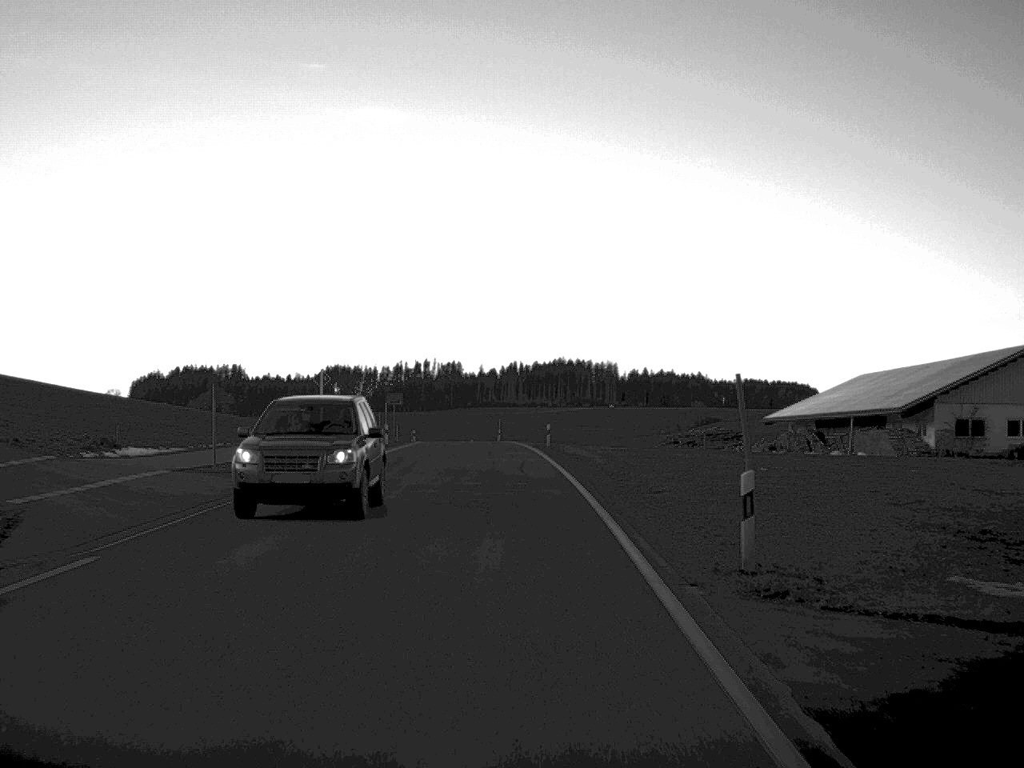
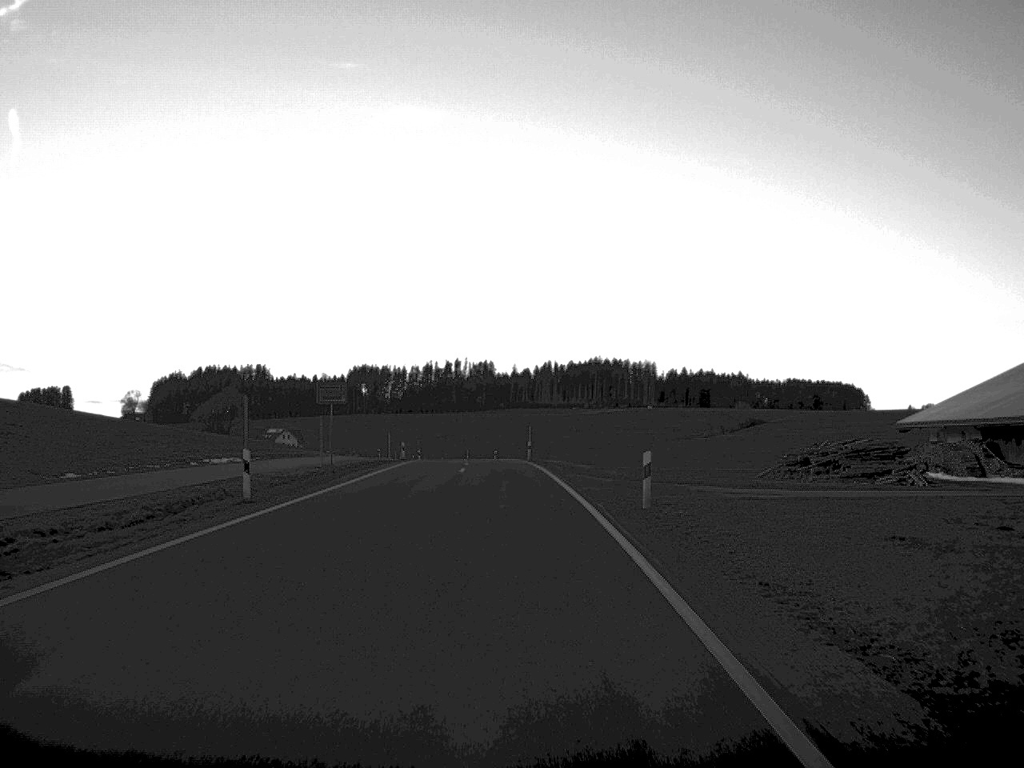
(-0.5, +35.7) m; -2°
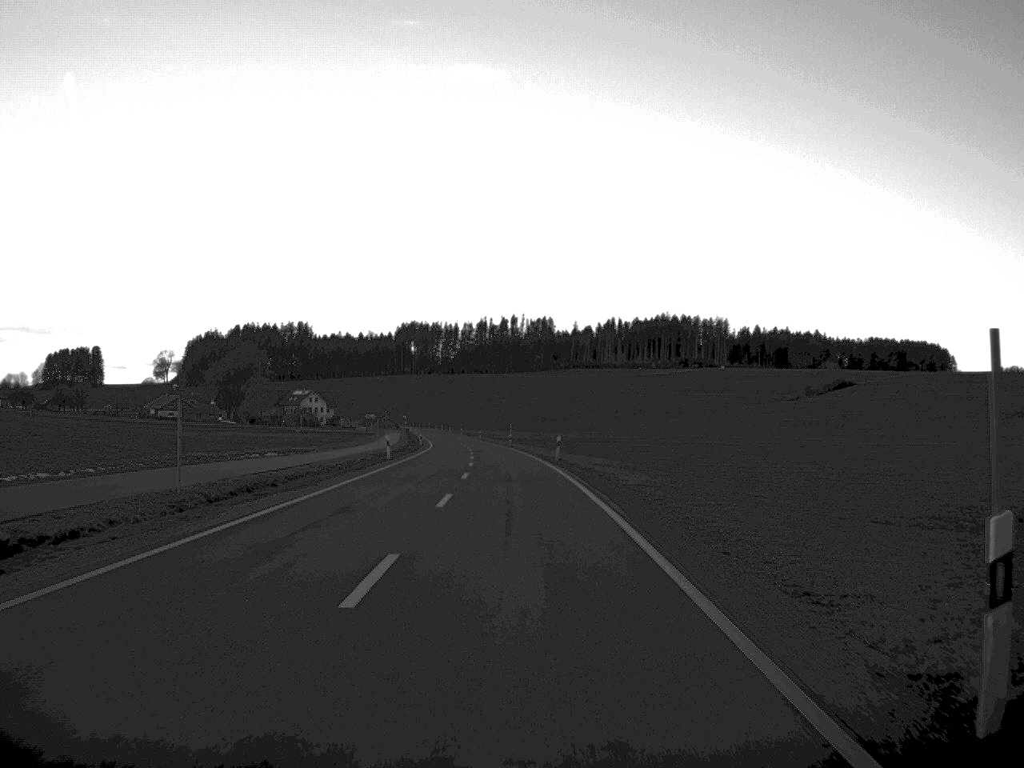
(-1.8, +68.8) m; -3°
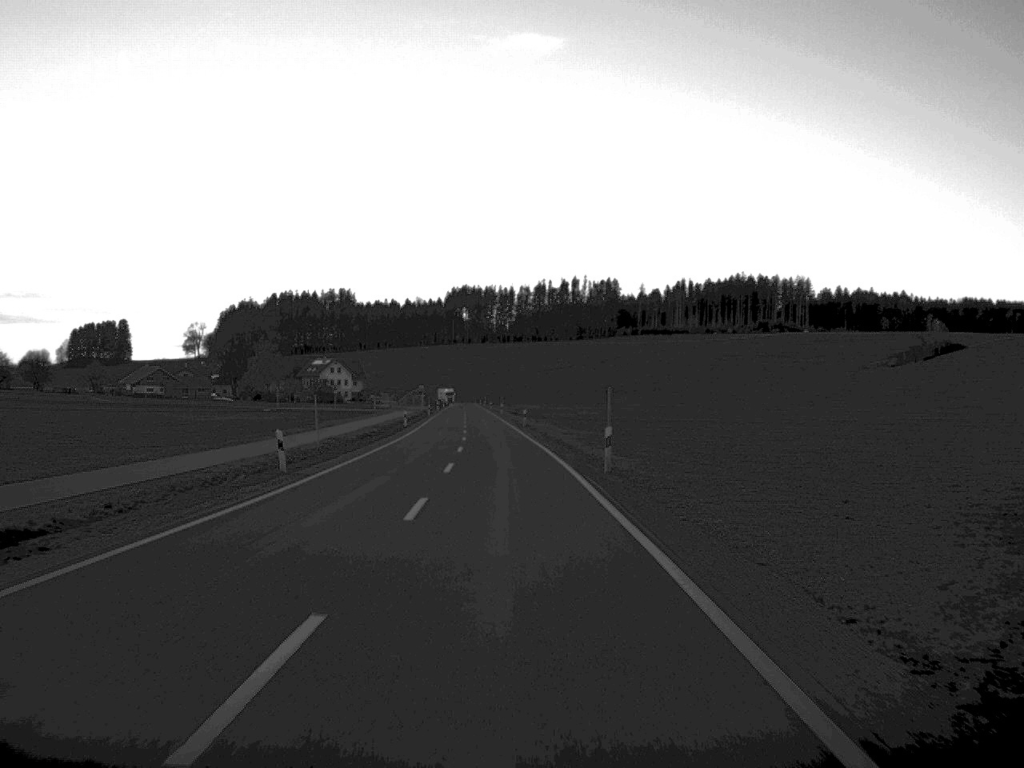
(-1.8, +76.4) m; -3°
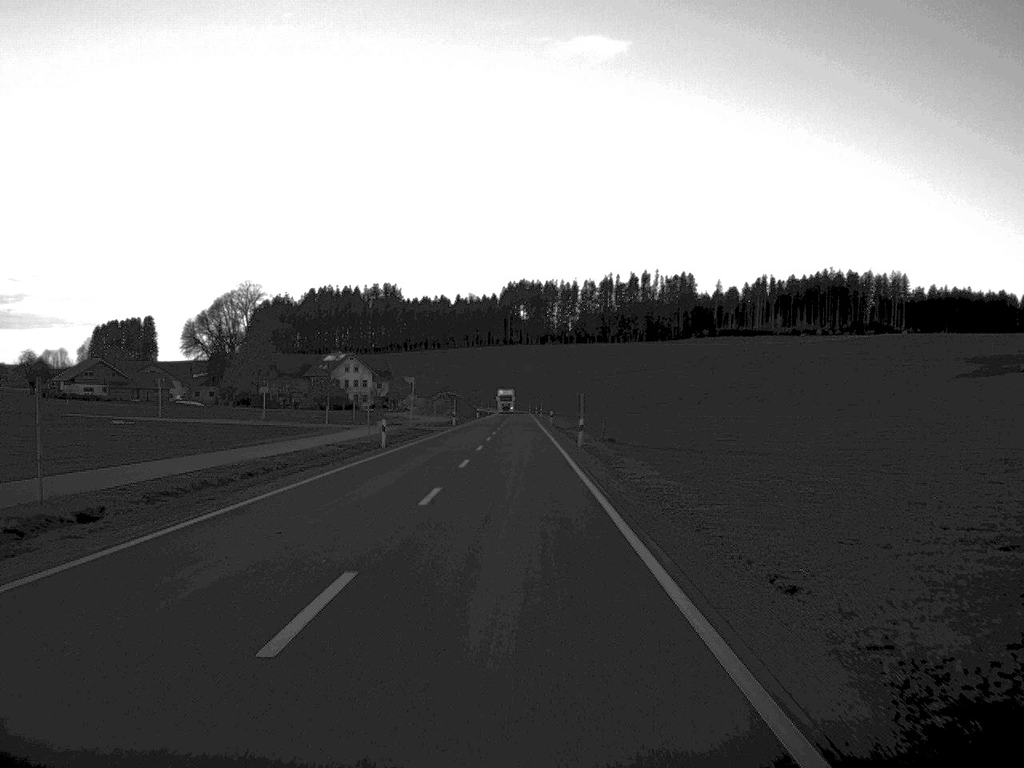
(-2.4, +81.1) m; -3°
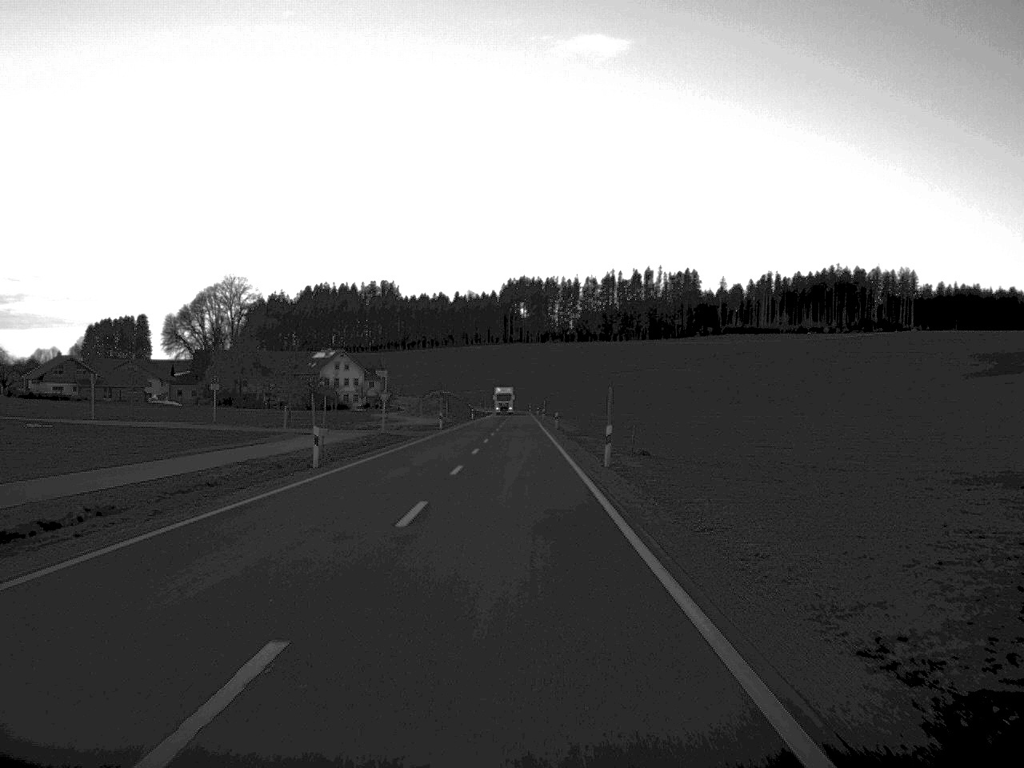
(0.0, +15.5) m; 0°
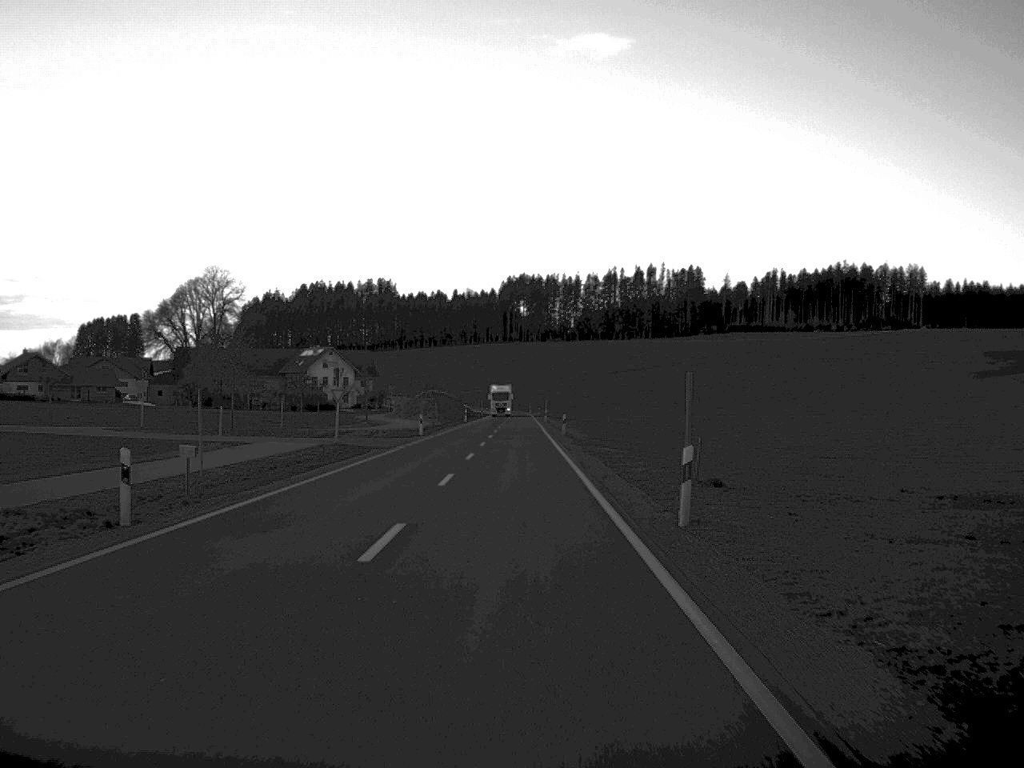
(0.0, +15.5) m; 0°
